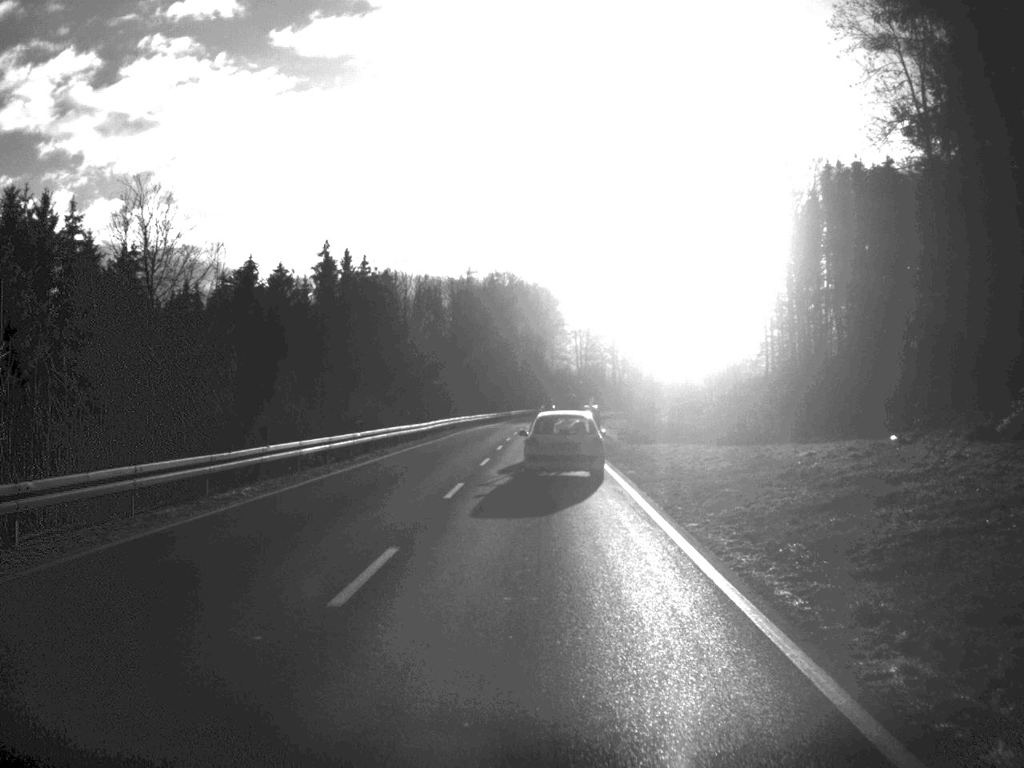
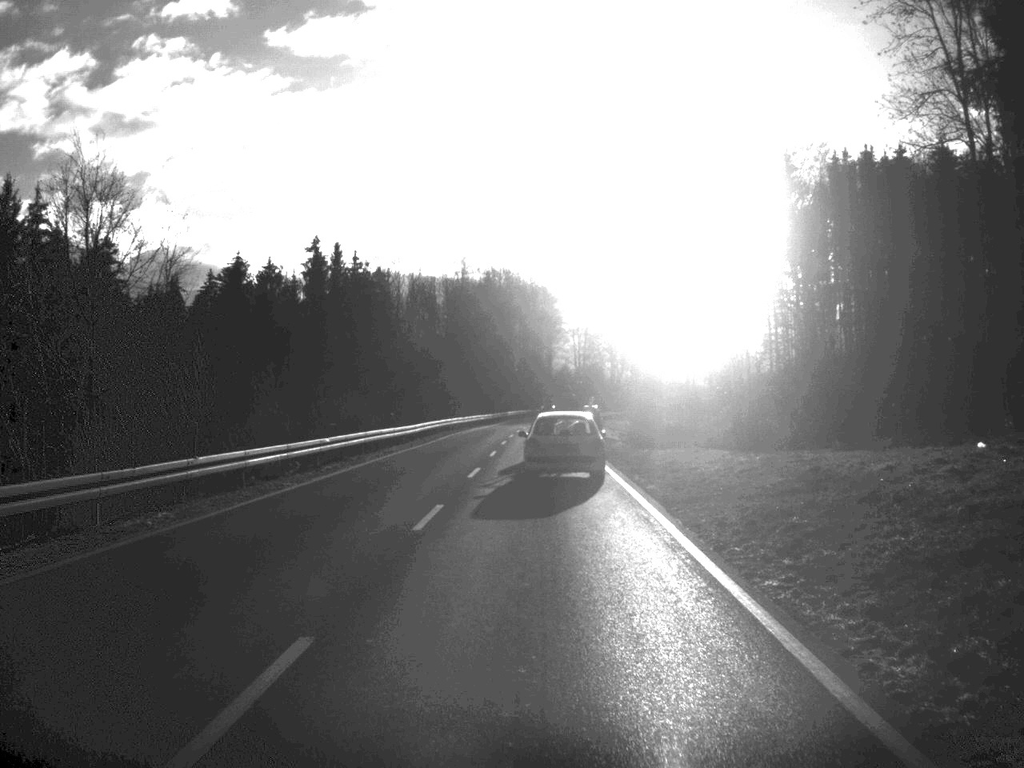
(0.0, +5.5) m; 0°
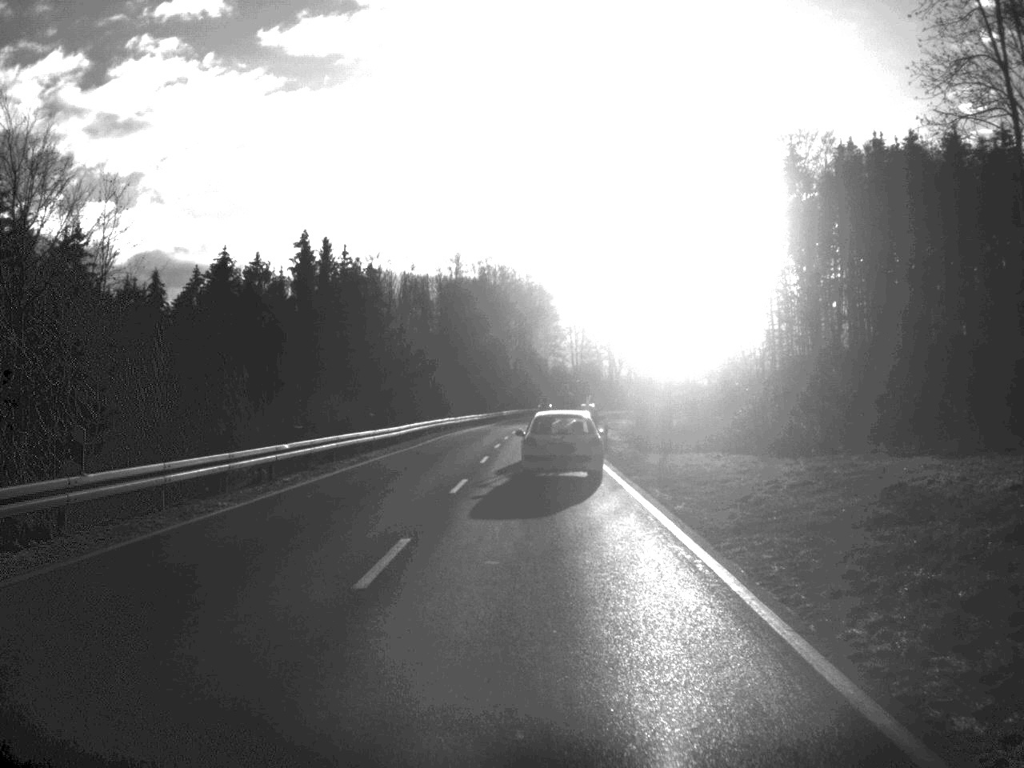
(0.0, +5.1) m; 0°
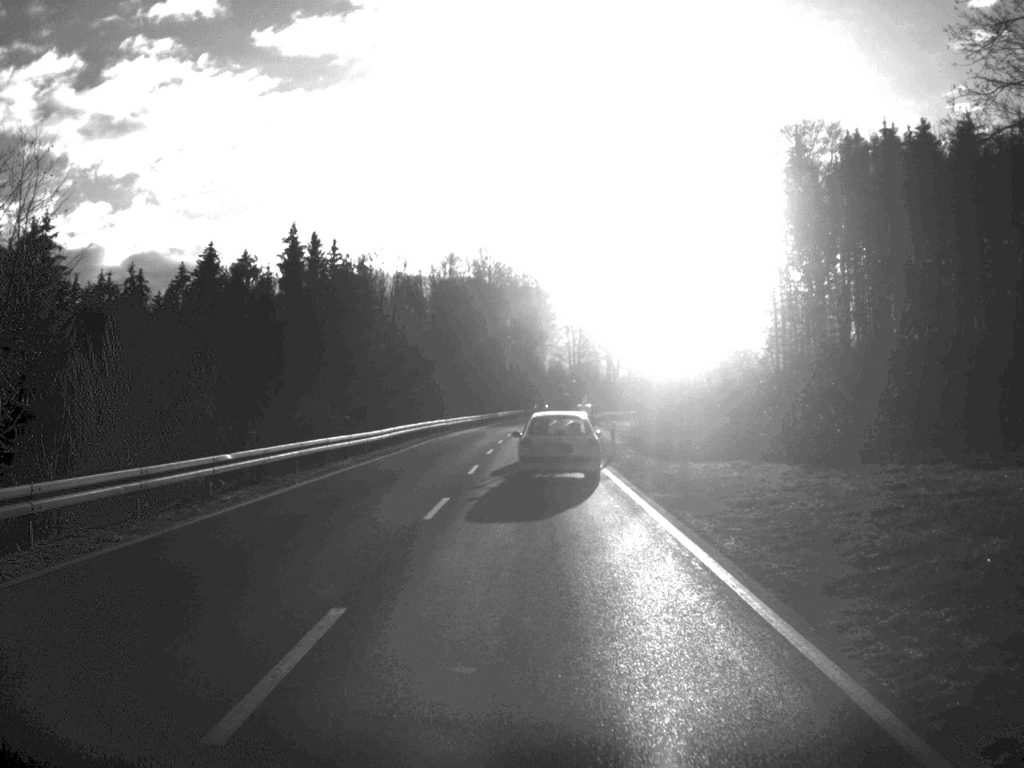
(0.0, +5.1) m; 0°
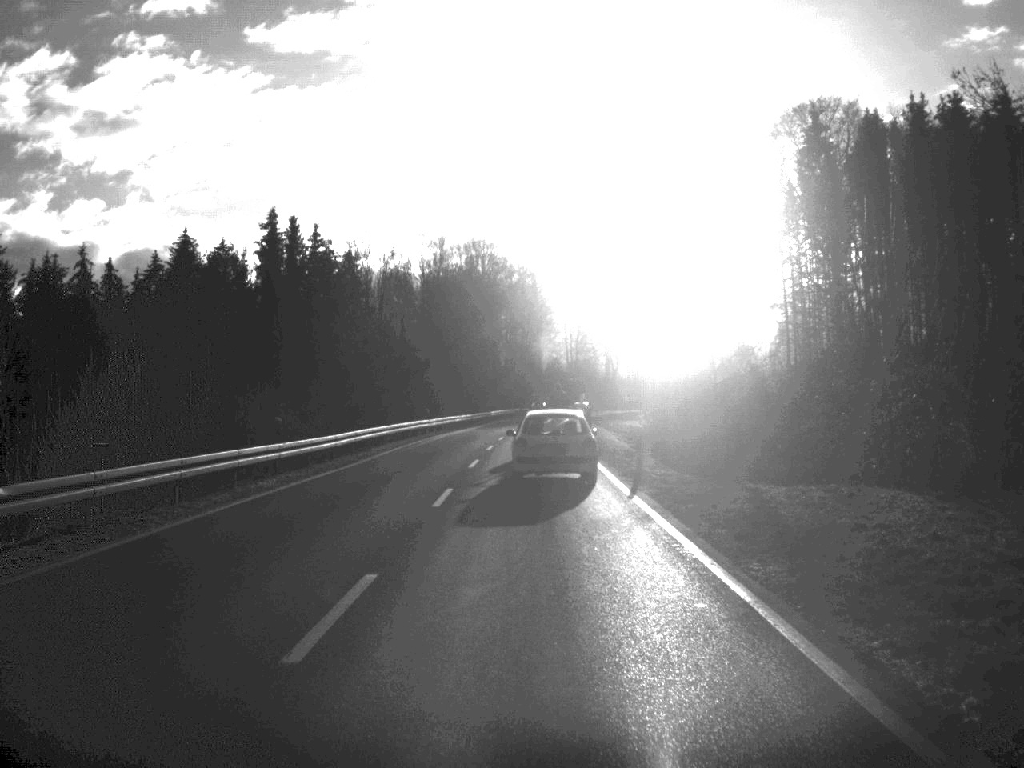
(0.0, +11.1) m; 0°
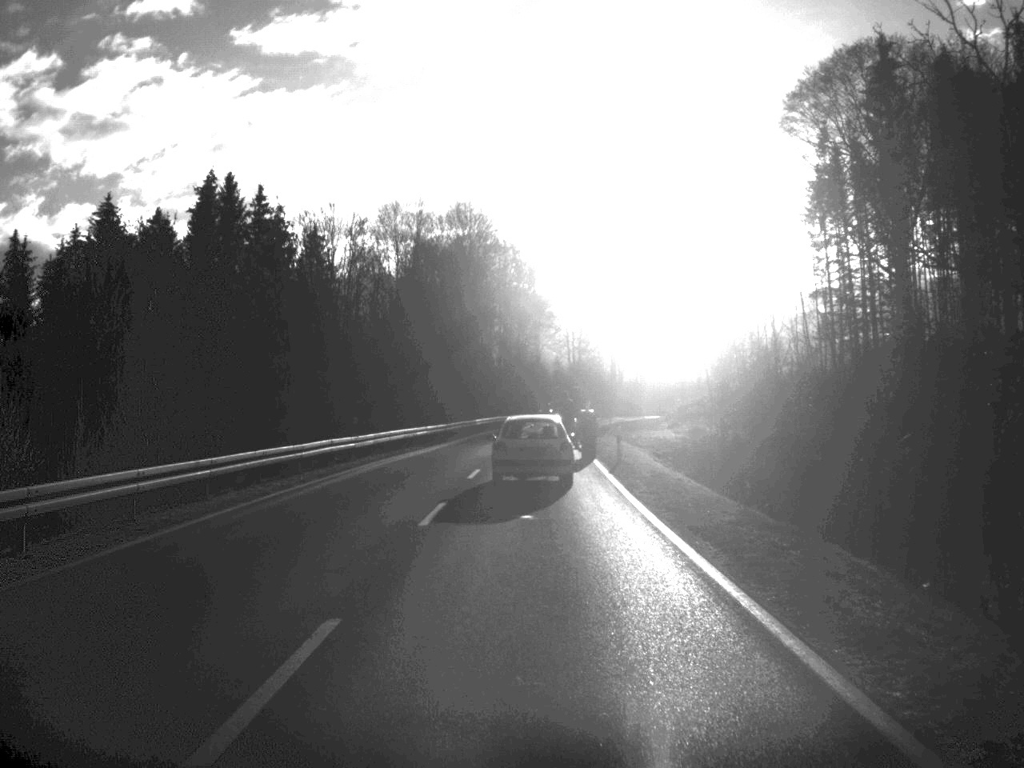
(0.0, +24.8) m; 0°
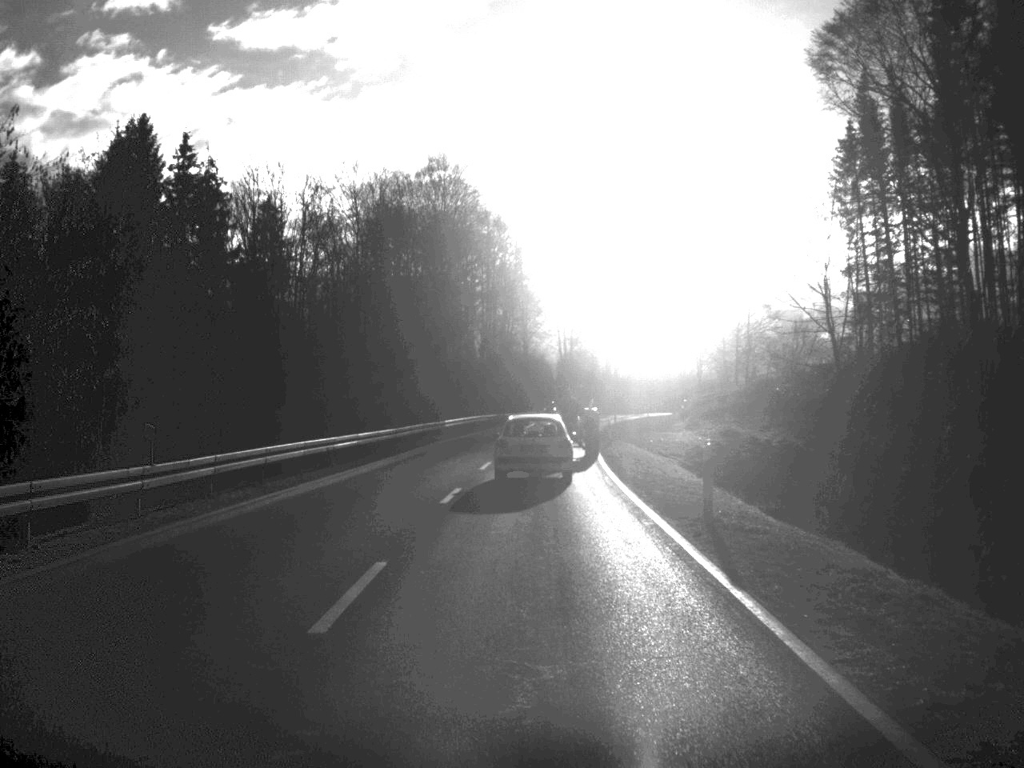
(+0.1, +19.9) m; 0°
